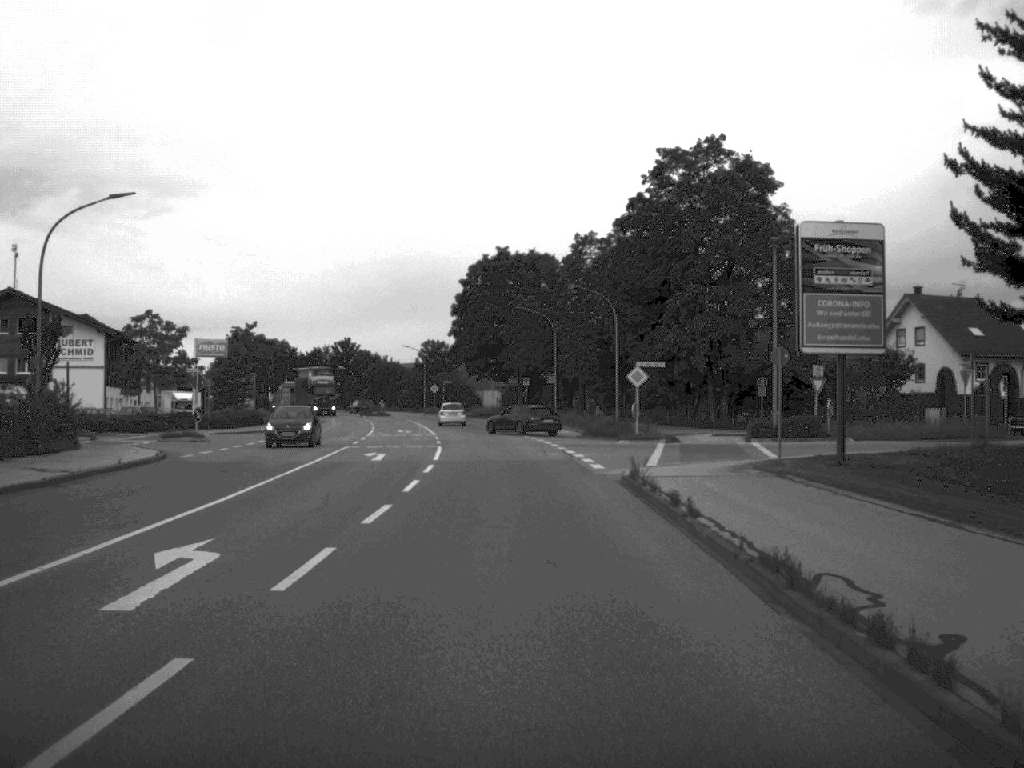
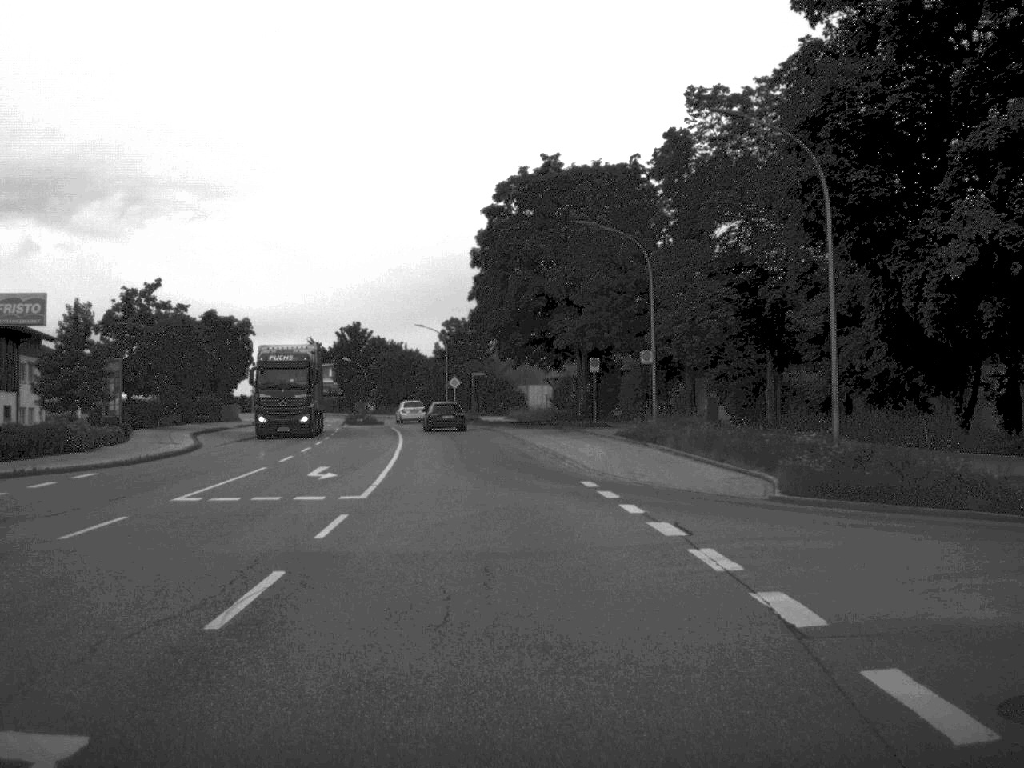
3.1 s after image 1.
(-0.7, +38.7) m; -3°
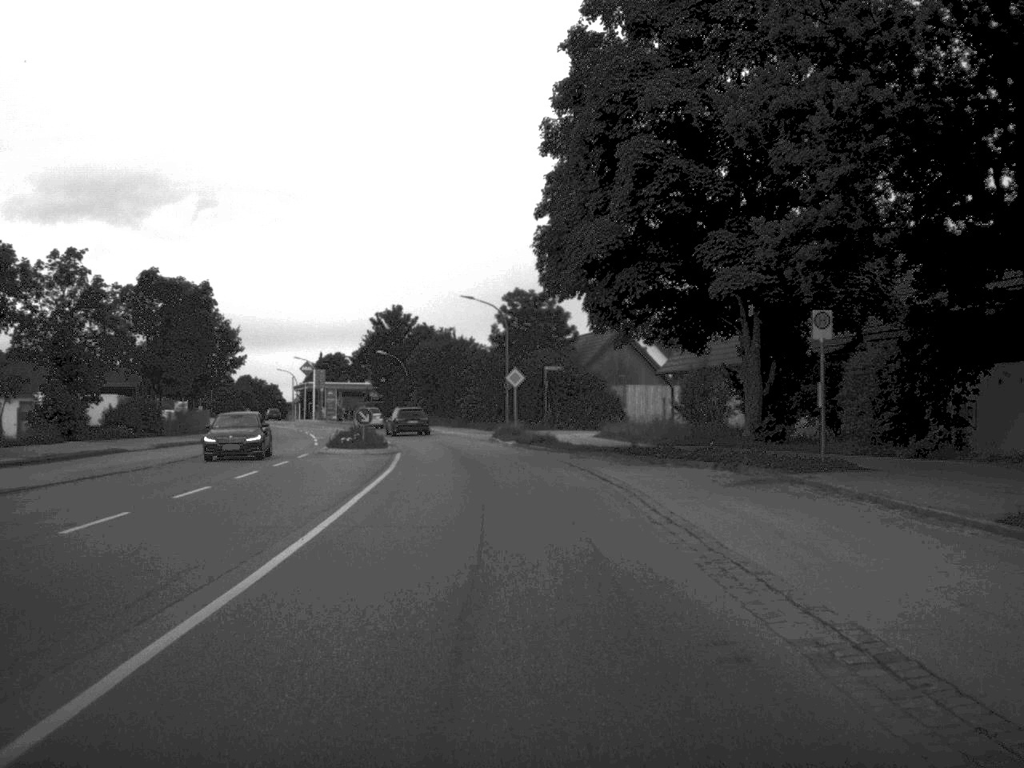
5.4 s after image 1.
(-1.1, +31.5) m; -3°
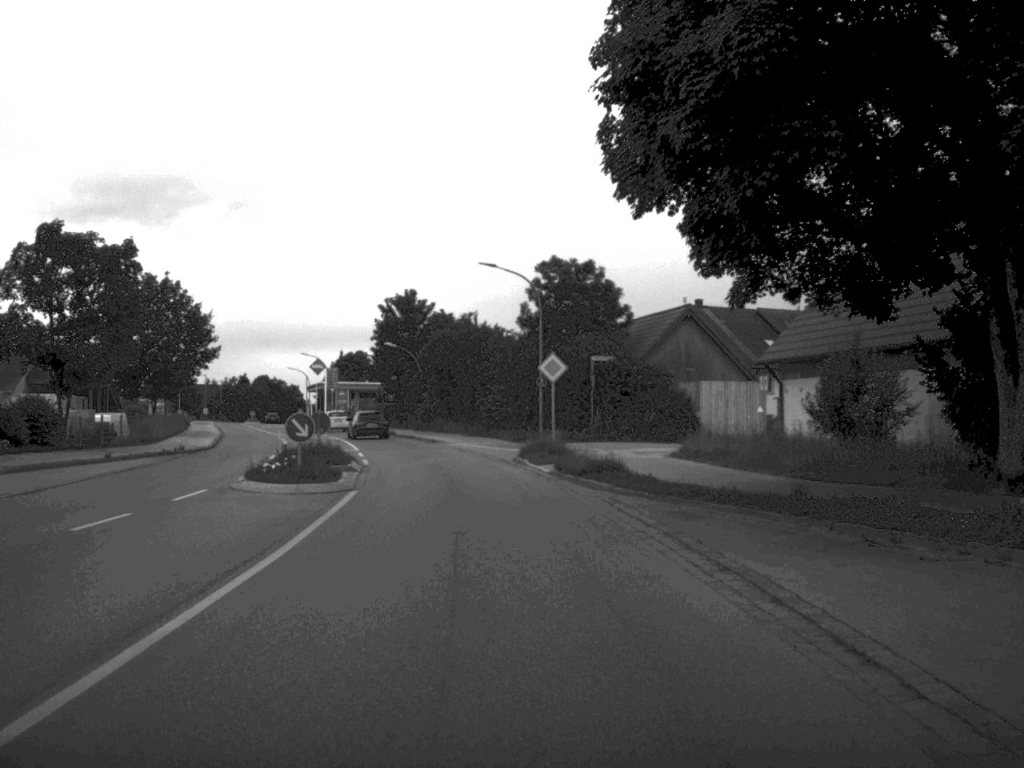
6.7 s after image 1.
(-0.2, +17.1) m; -2°
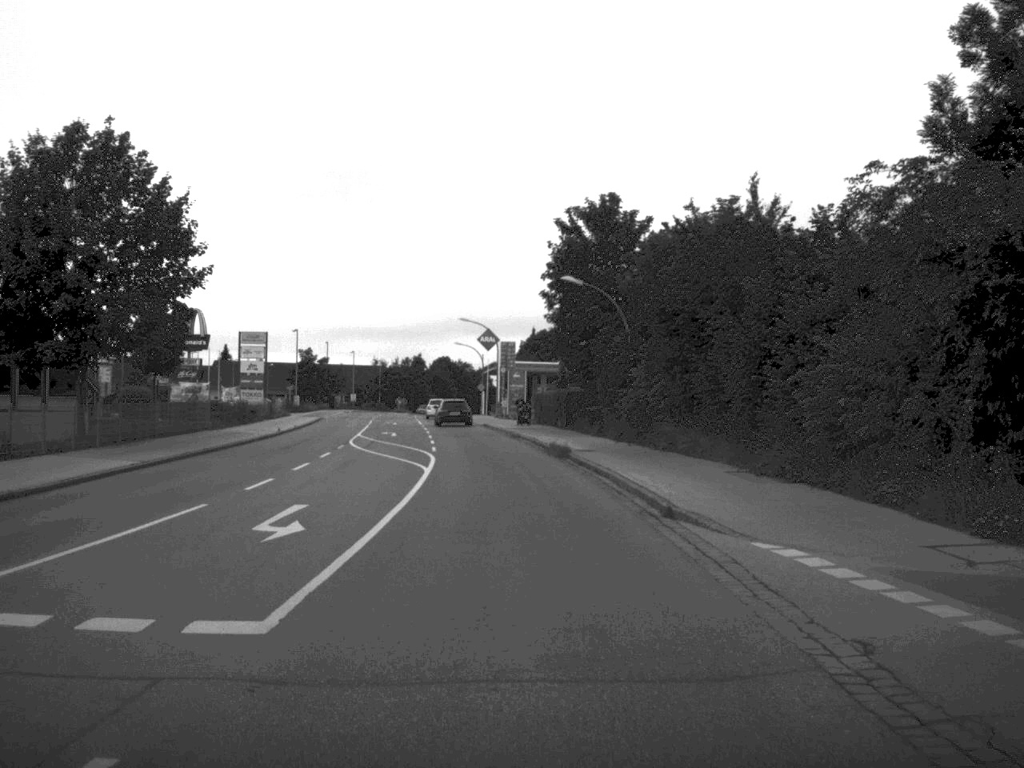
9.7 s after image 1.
(-3.1, +39.3) m; -9°
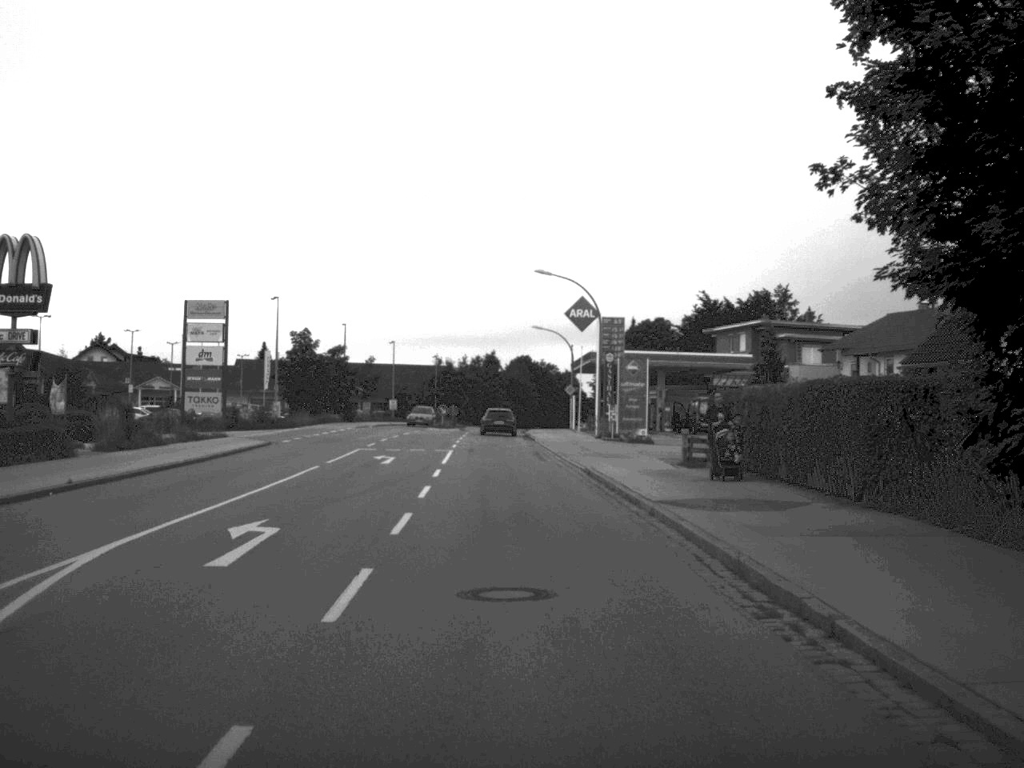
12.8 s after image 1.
(-1.5, +40.4) m; -4°
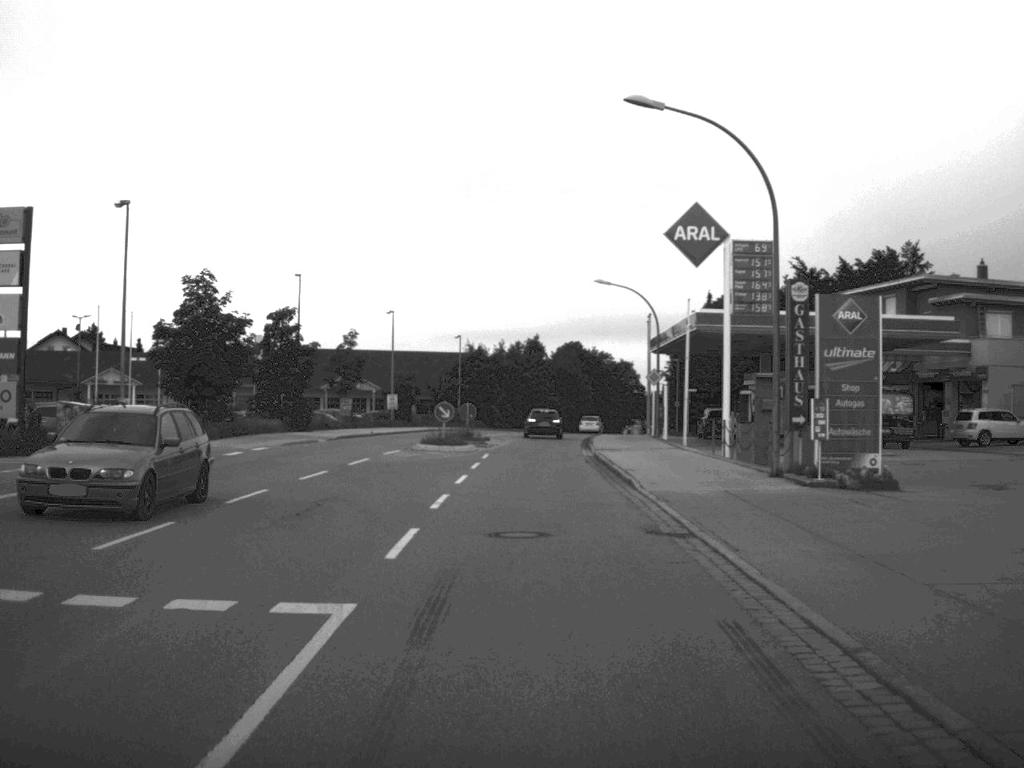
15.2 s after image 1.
(-0.7, +32.5) m; -2°
